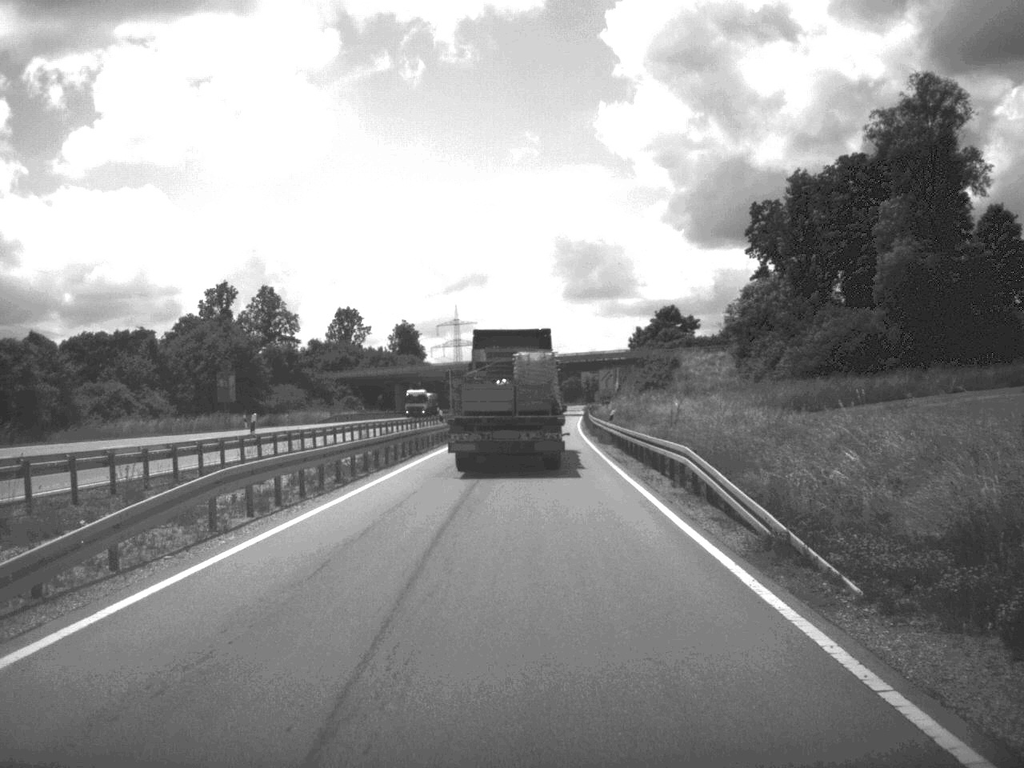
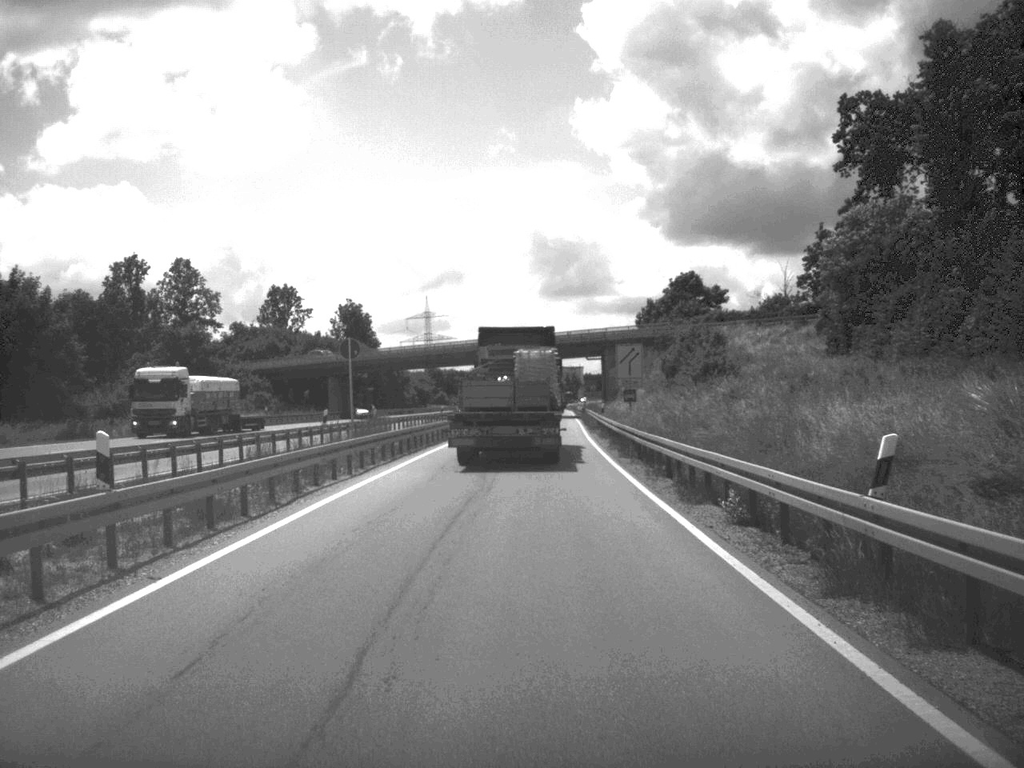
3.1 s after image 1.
(+0.2, +39.8) m; +1°
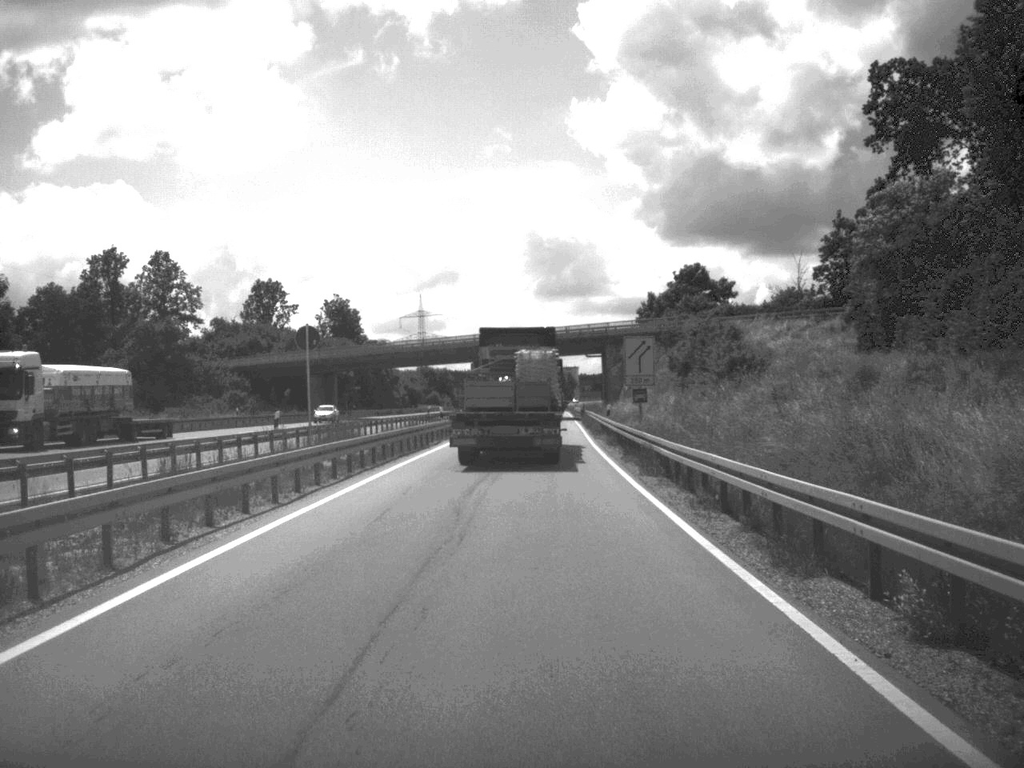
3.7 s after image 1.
(0.0, +7.8) m; 0°
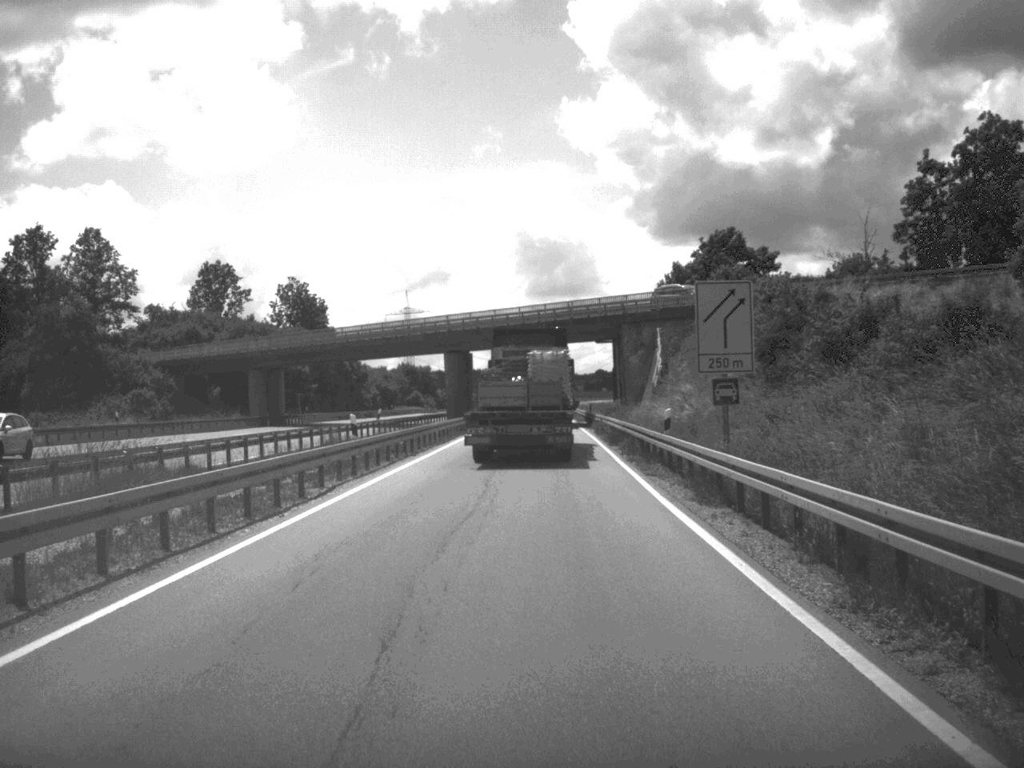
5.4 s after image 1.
(0.0, +24.2) m; 0°
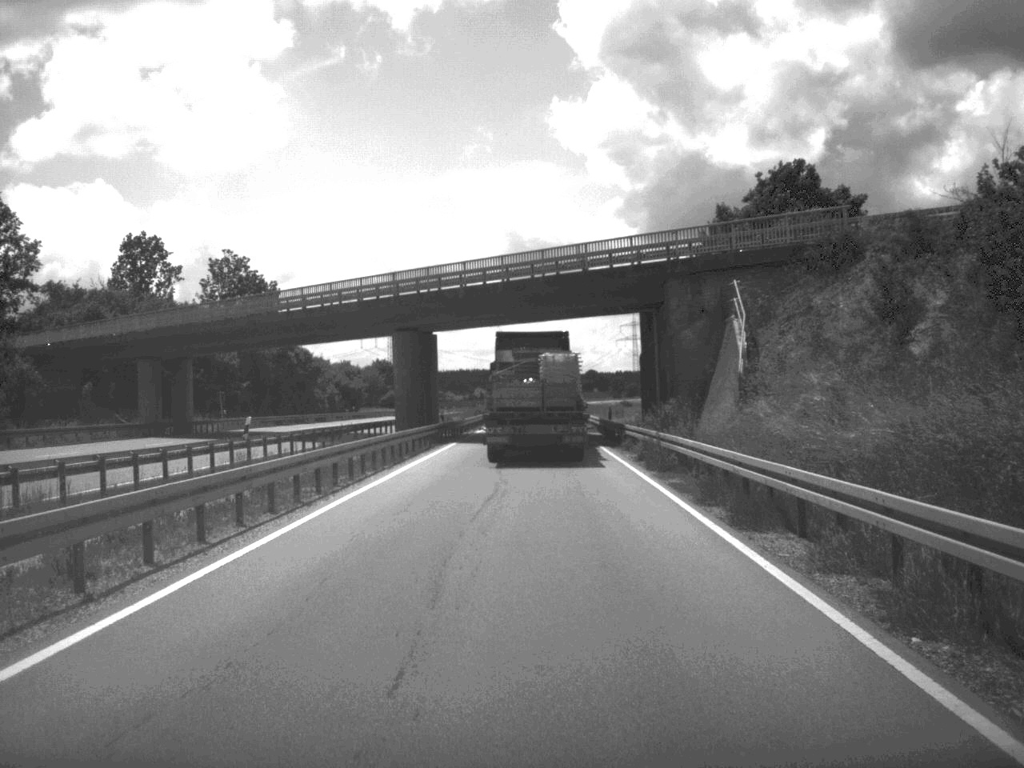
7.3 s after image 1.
(+0.1, +26.8) m; 0°
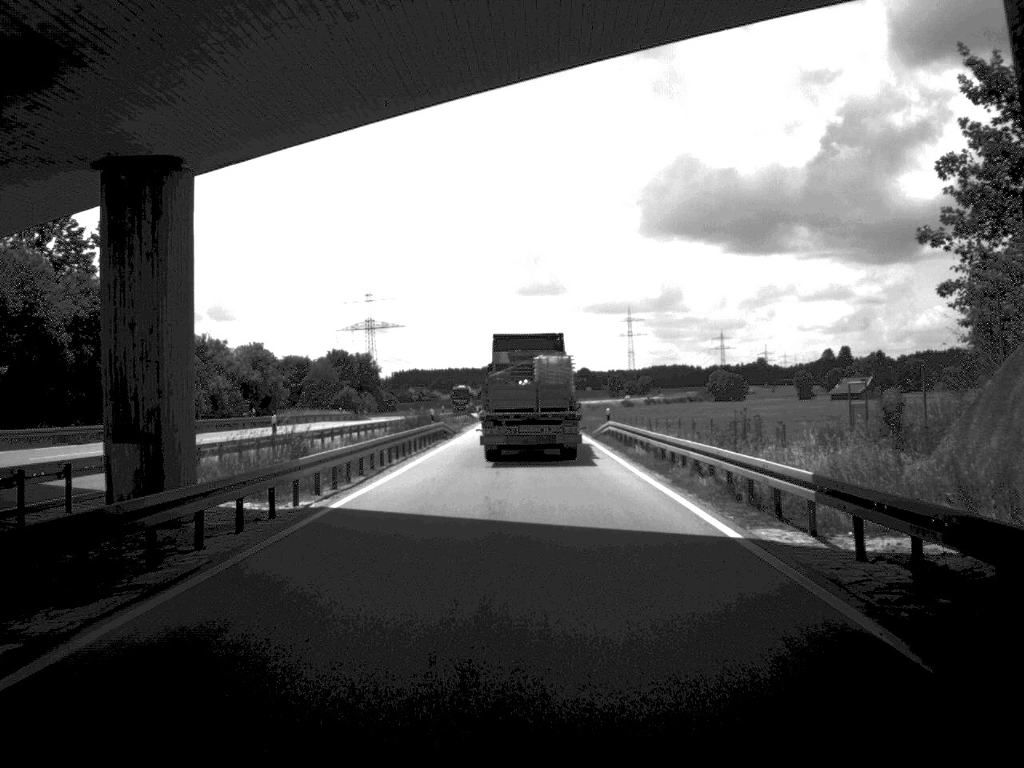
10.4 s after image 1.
(+0.1, +45.5) m; 0°
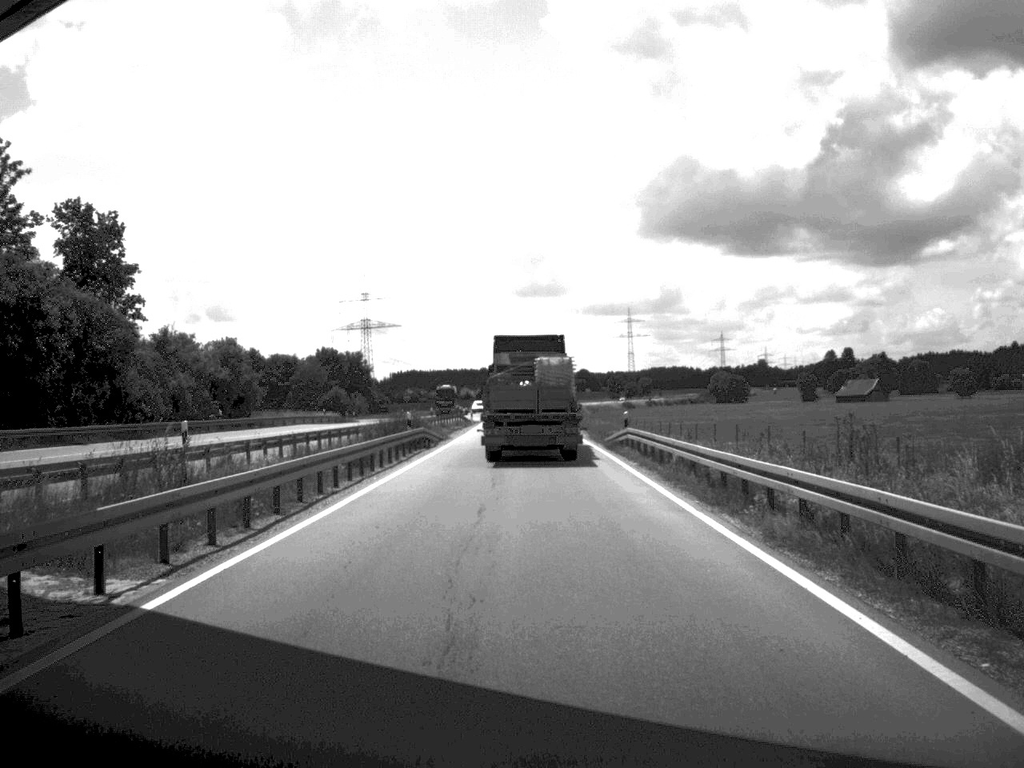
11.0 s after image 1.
(0.0, +9.4) m; 0°
